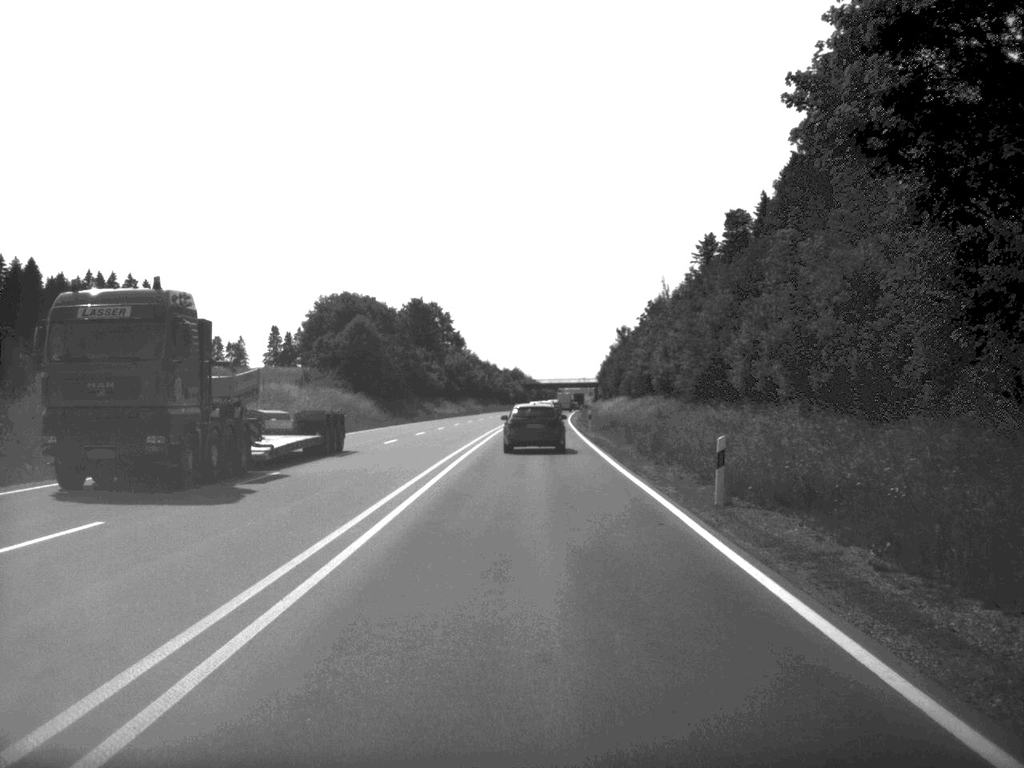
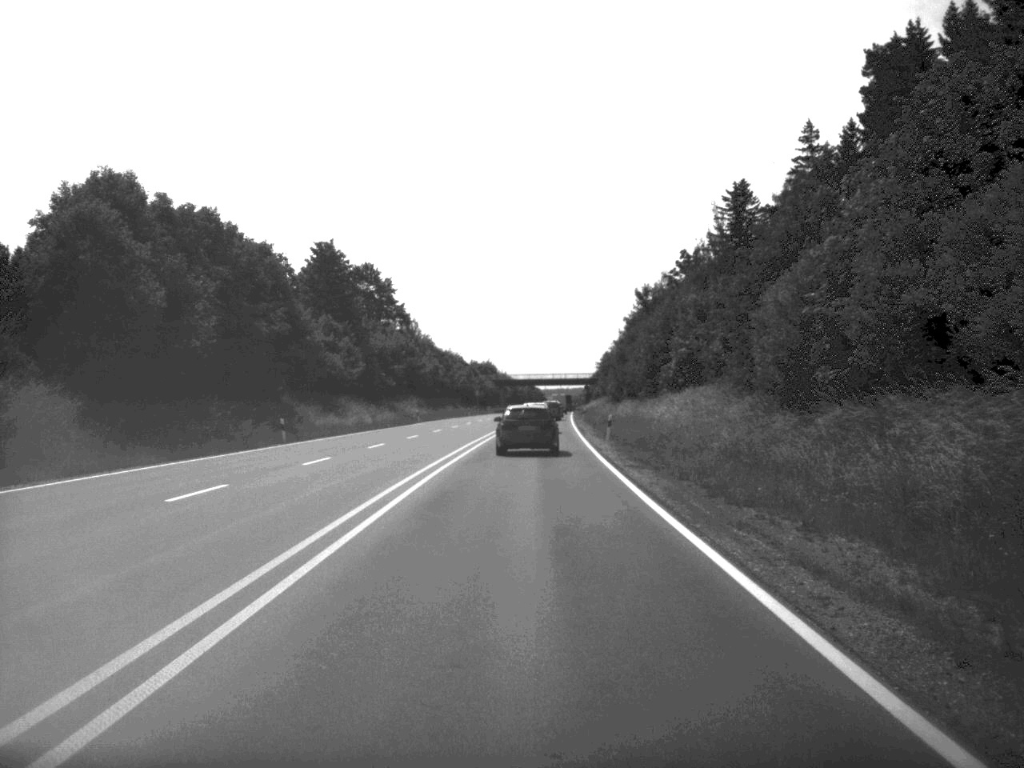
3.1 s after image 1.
(+0.6, +63.3) m; +1°
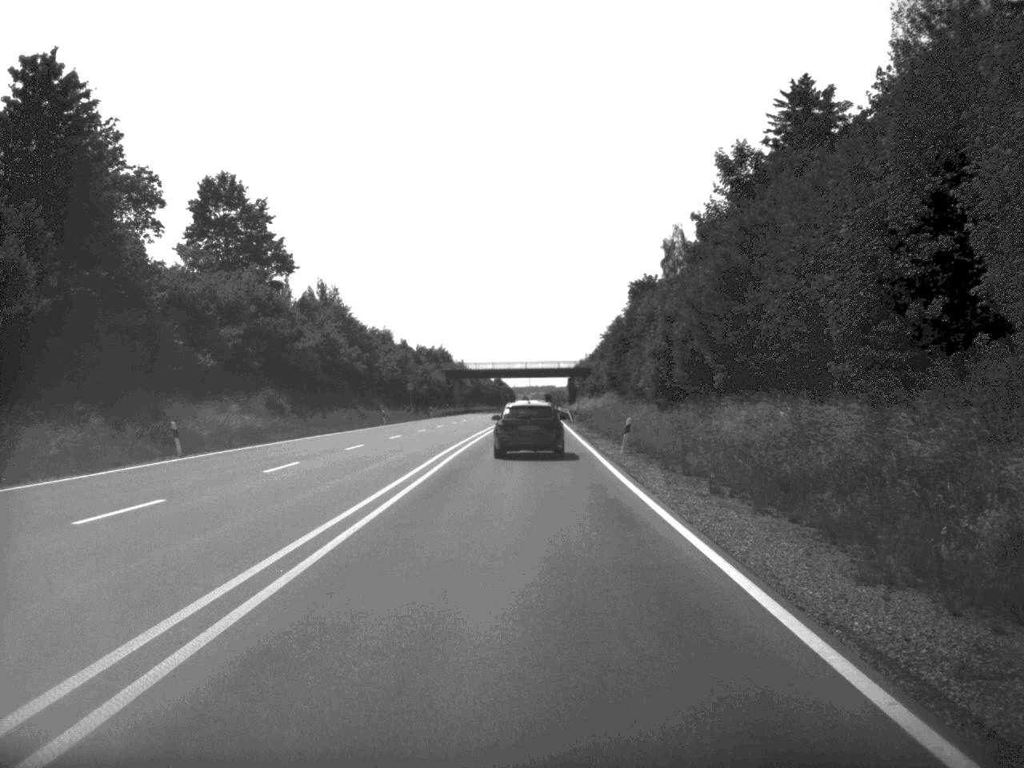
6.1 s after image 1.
(+0.7, +63.2) m; +1°
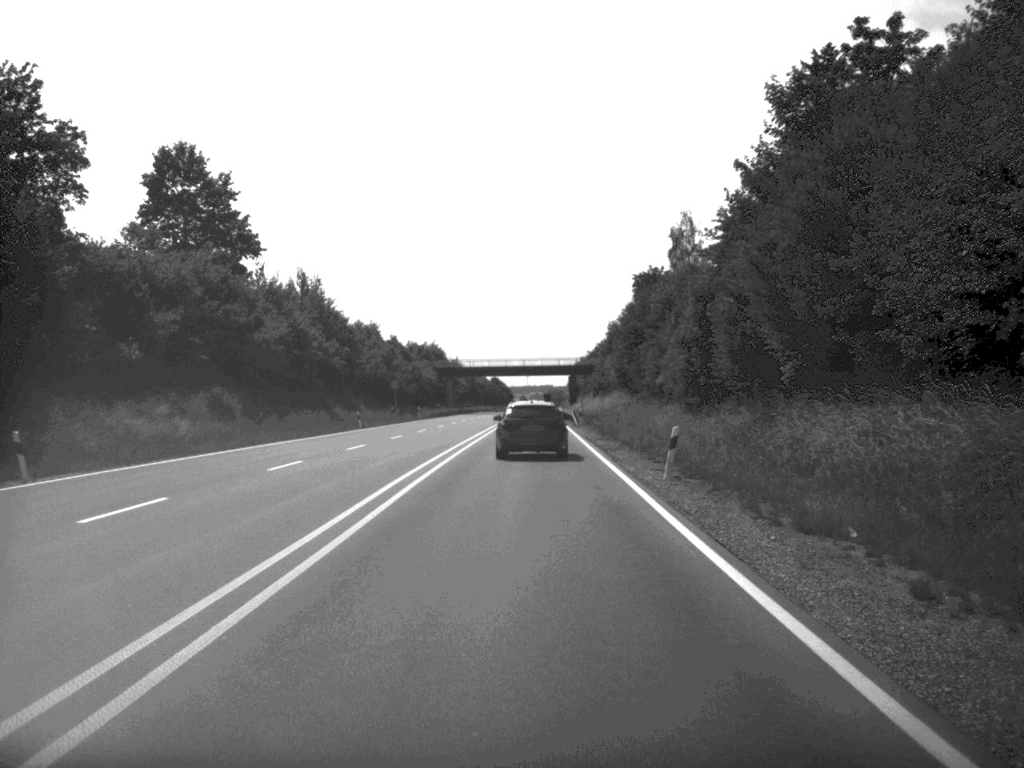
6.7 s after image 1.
(0.0, +11.7) m; 0°
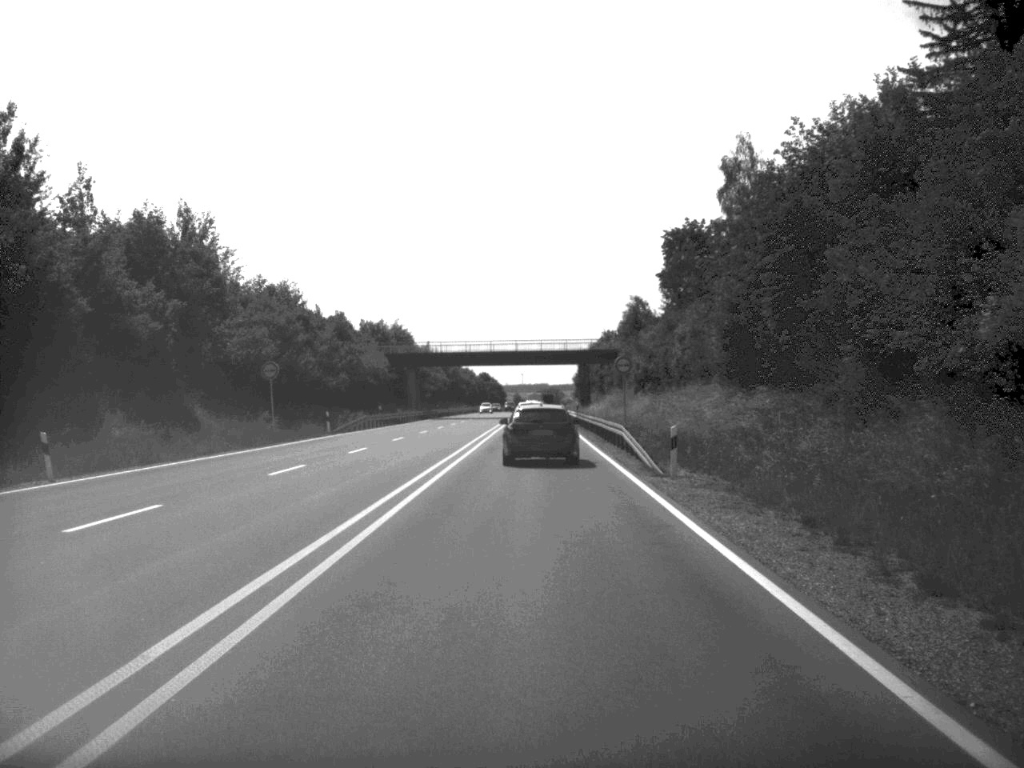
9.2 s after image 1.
(+0.1, +48.5) m; 0°
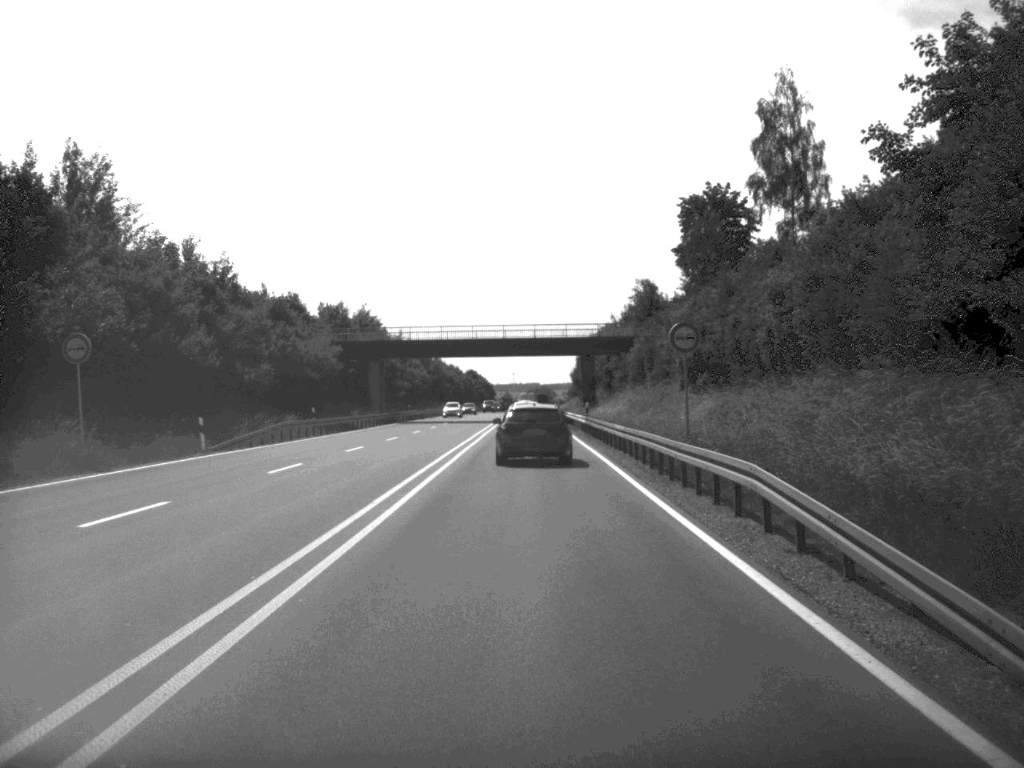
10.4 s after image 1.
(+0.1, +23.1) m; 0°
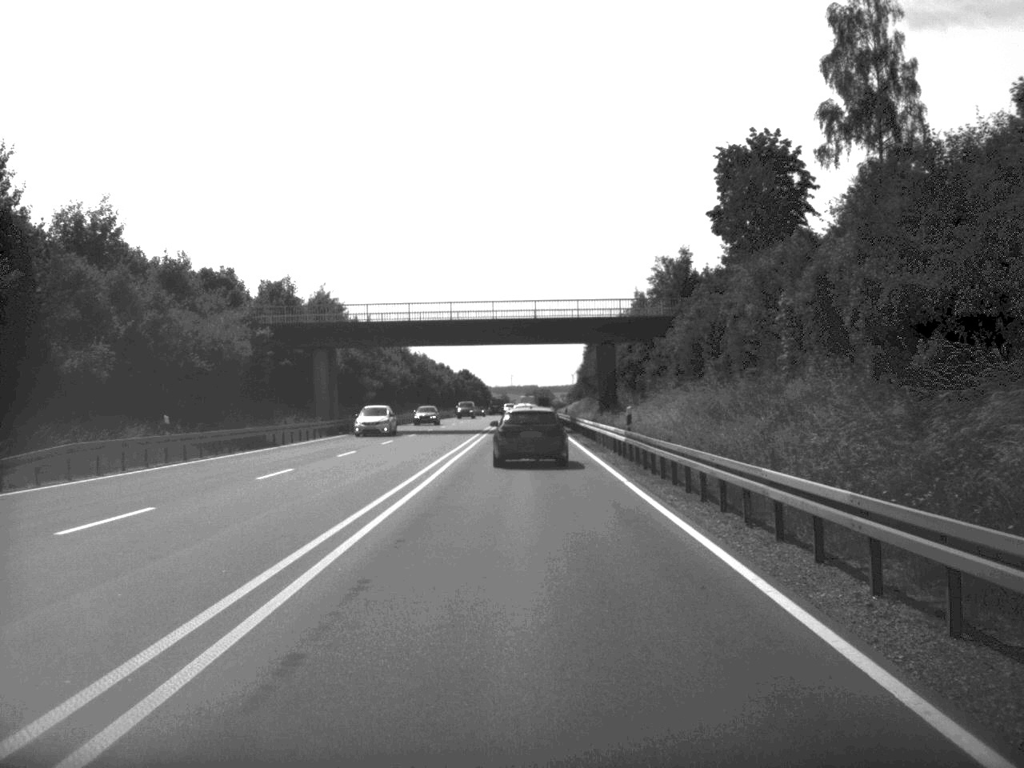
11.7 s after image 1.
(0.0, +24.6) m; 0°
